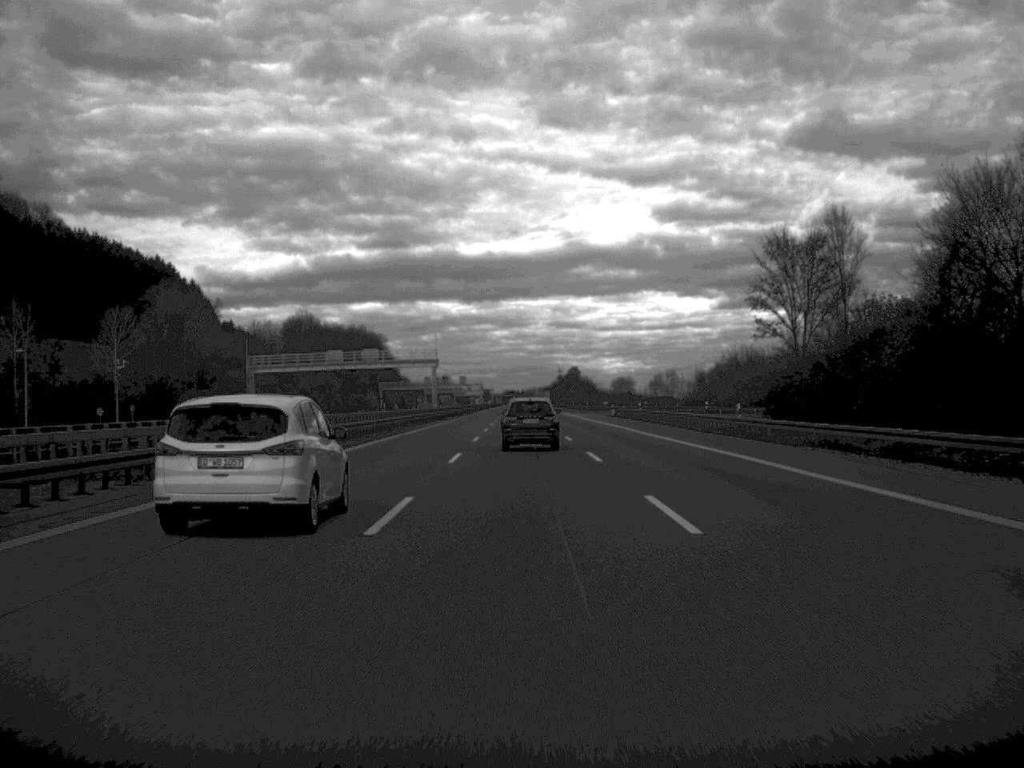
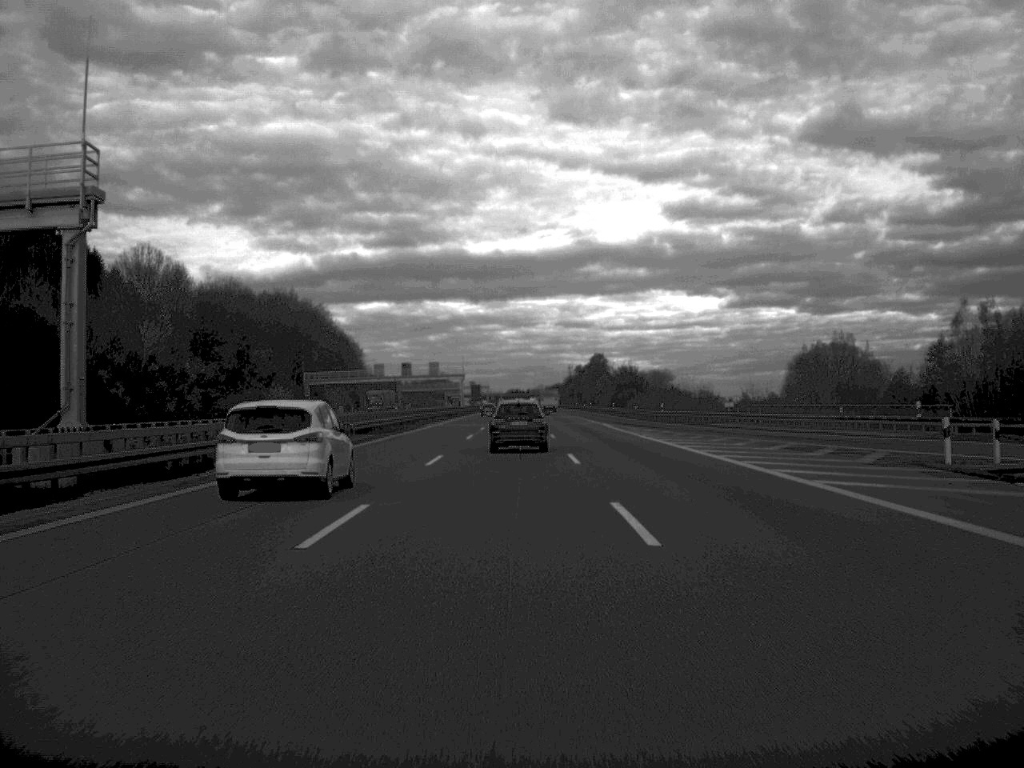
(-0.2, +106.1) m; 0°
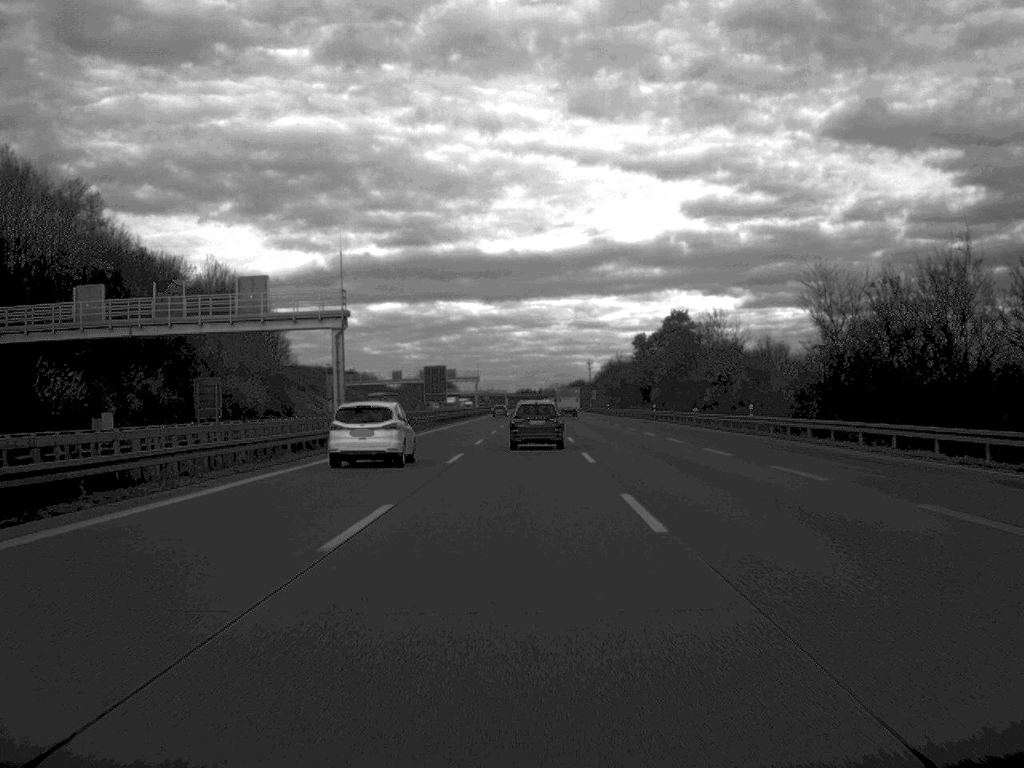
(-0.7, +132.8) m; -1°
